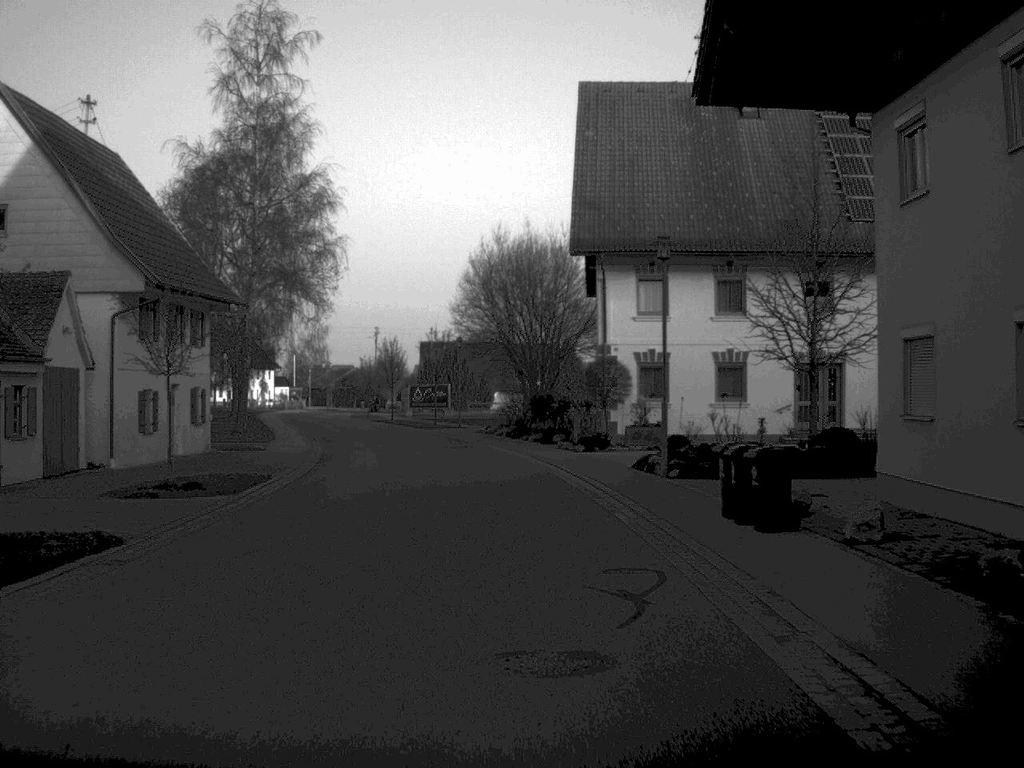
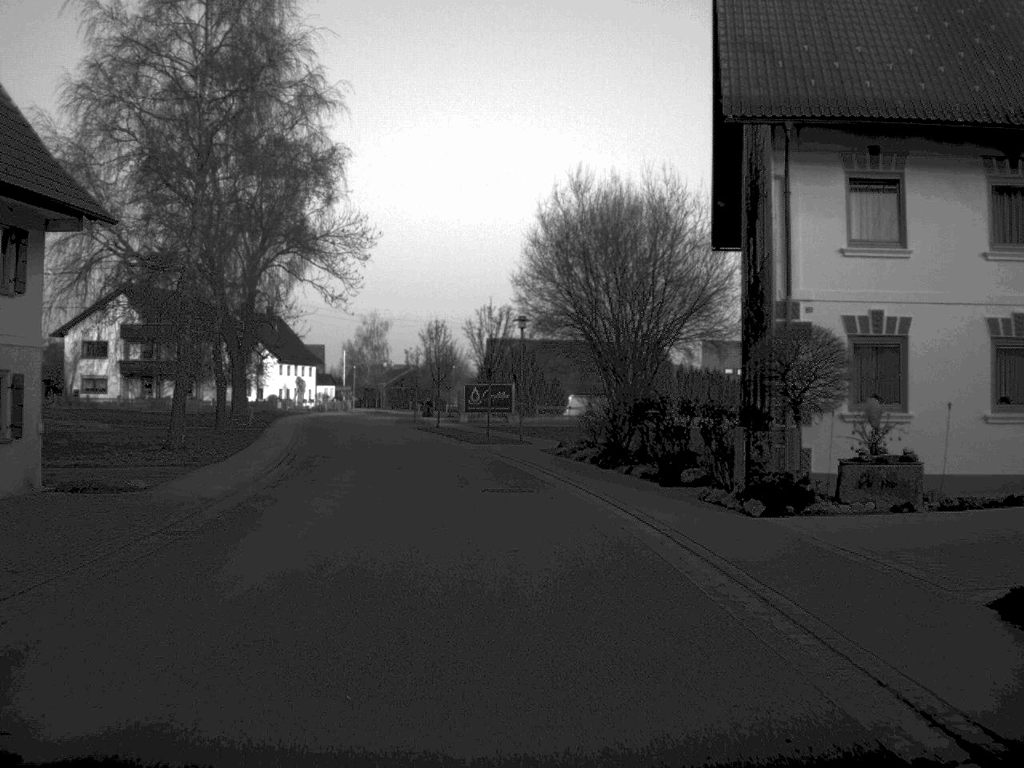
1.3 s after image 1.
(-0.5, +18.6) m; -3°
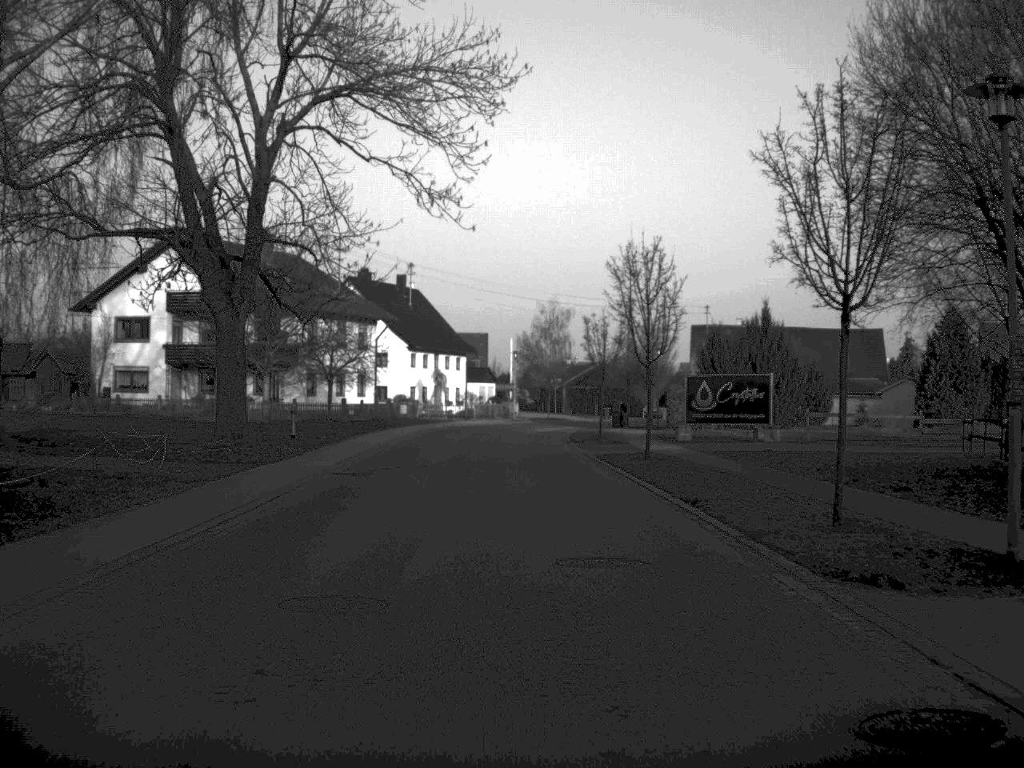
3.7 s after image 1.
(-2.6, +33.8) m; -8°
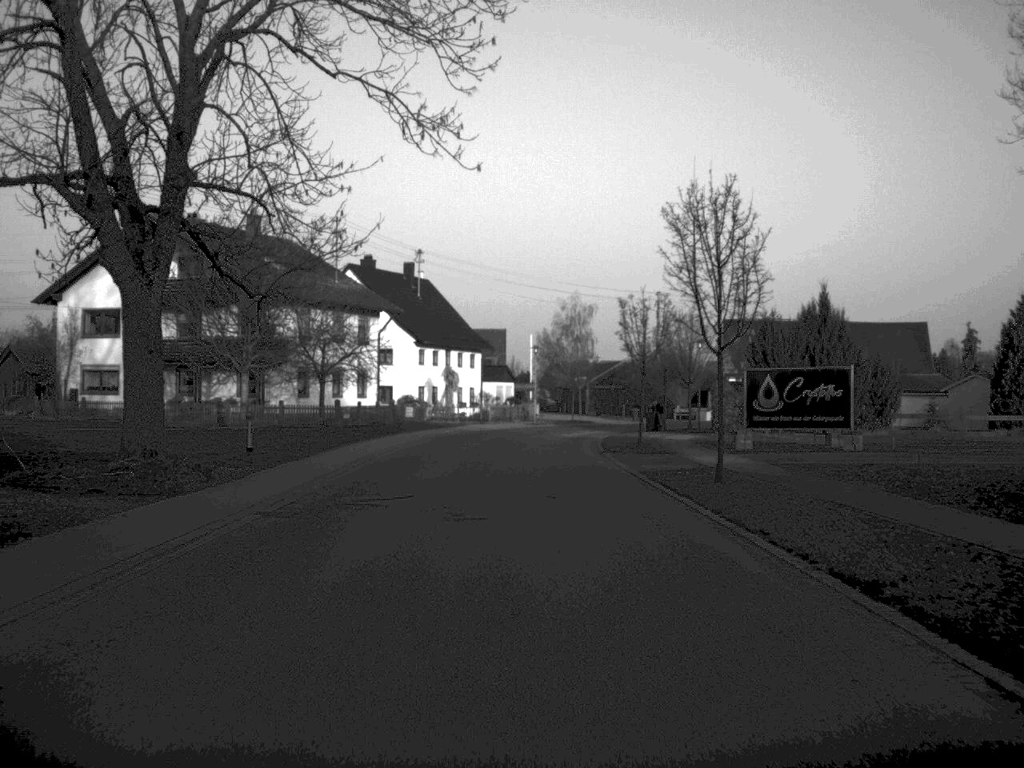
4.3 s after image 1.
(-0.1, +8.8) m; -1°
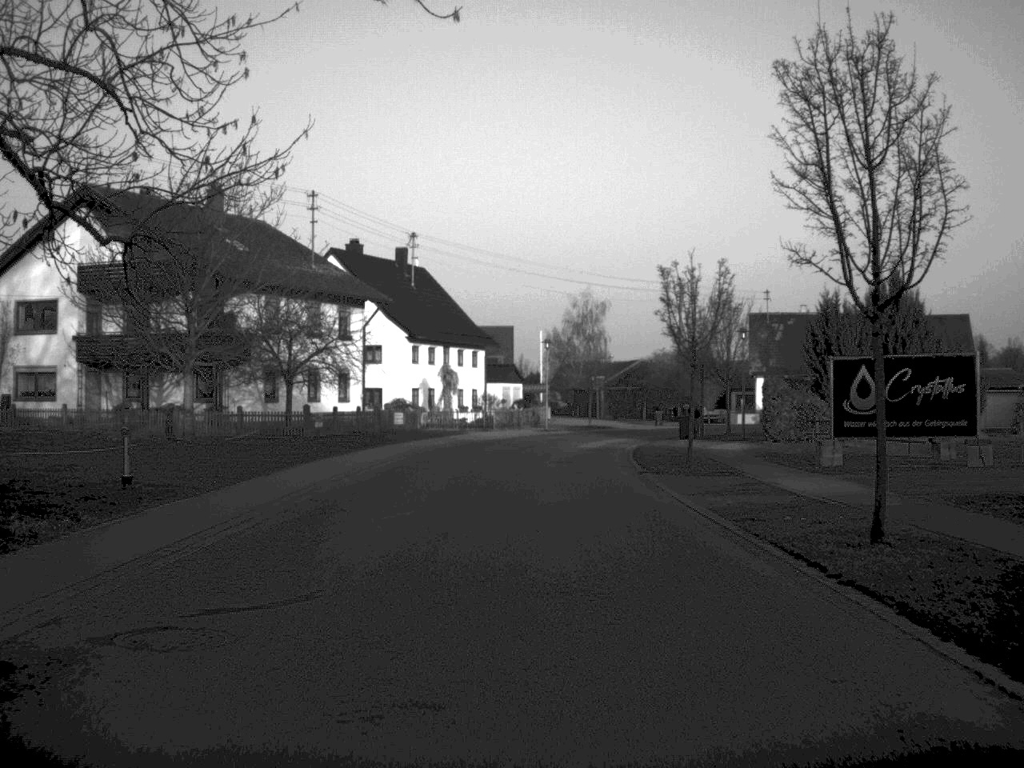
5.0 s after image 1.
(0.0, +10.0) m; 0°
